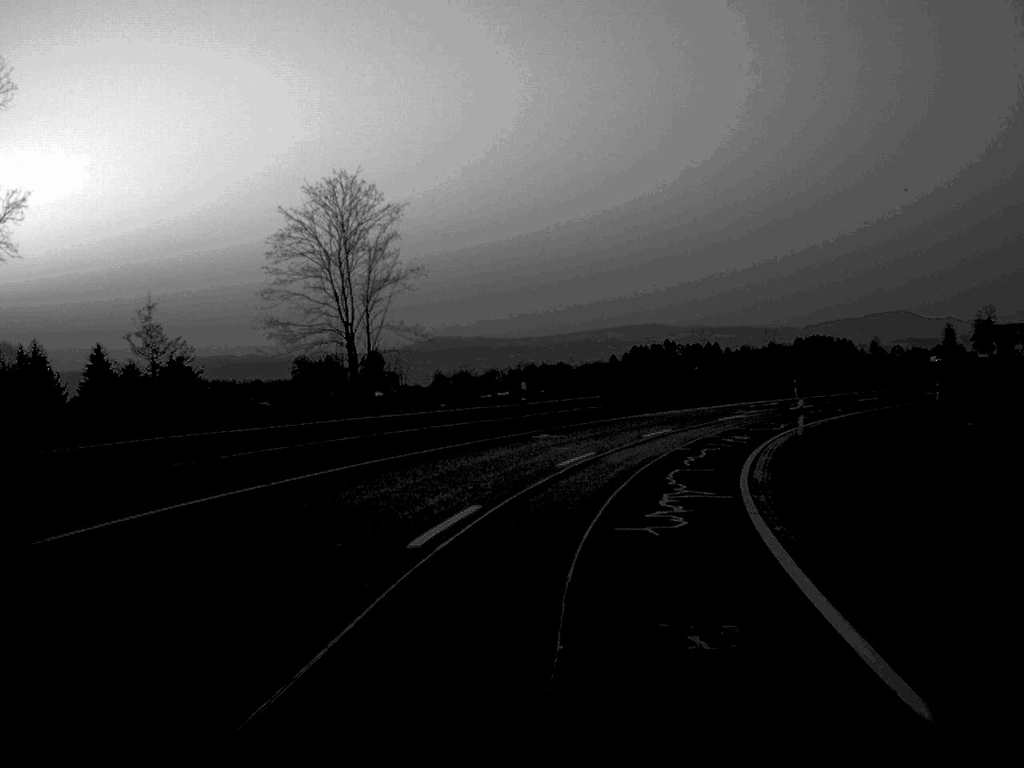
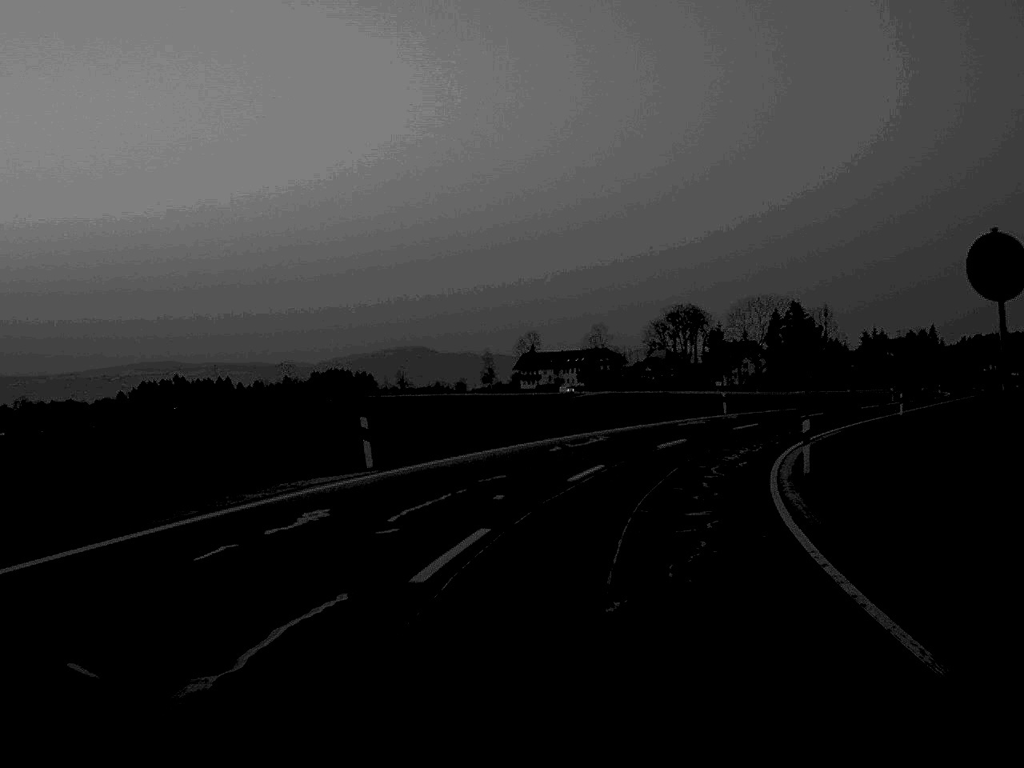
(+8.8, +47.4) m; +22°
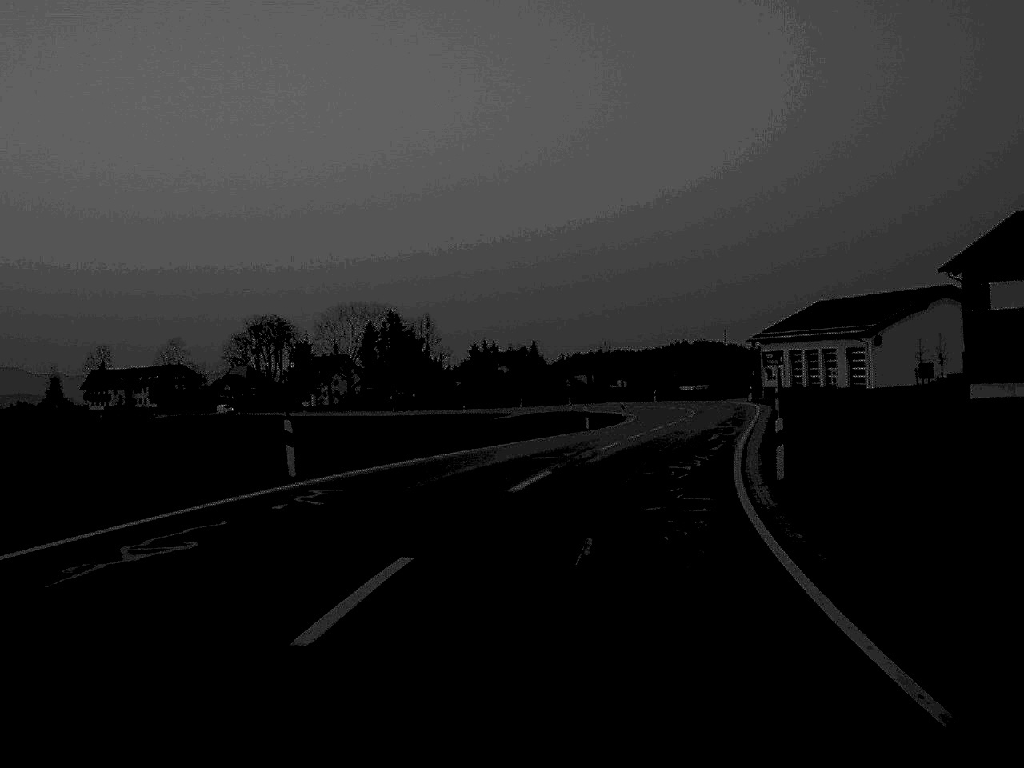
(+6.0, +37.2) m; +18°
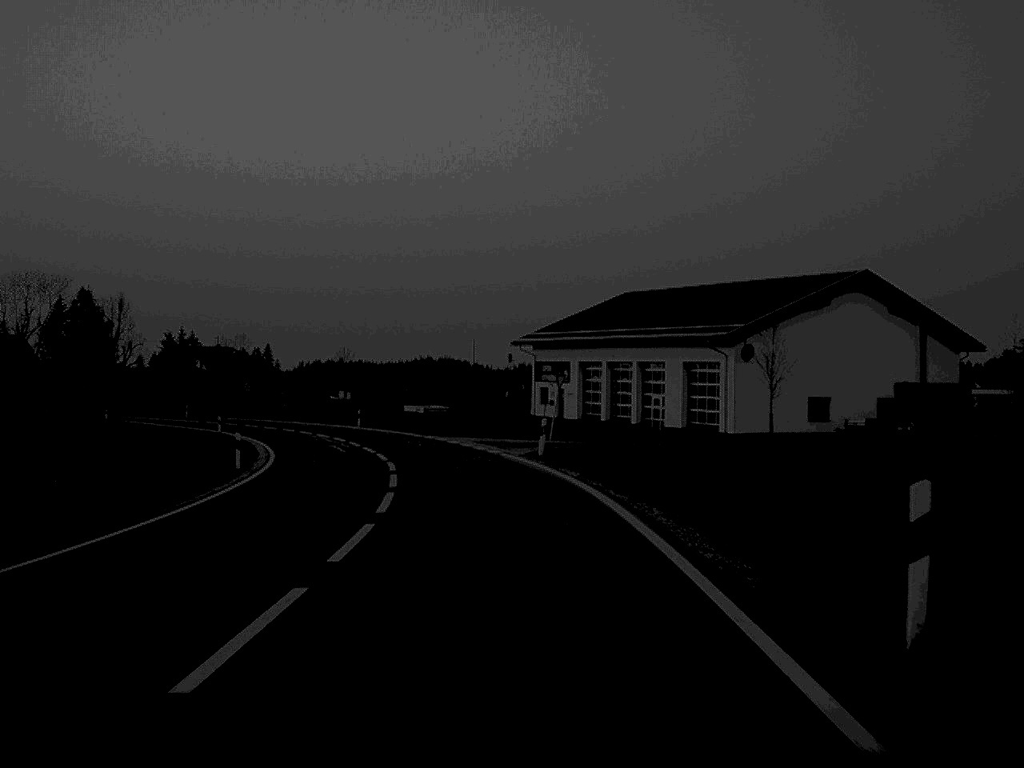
(+6.8, +47.8) m; +11°
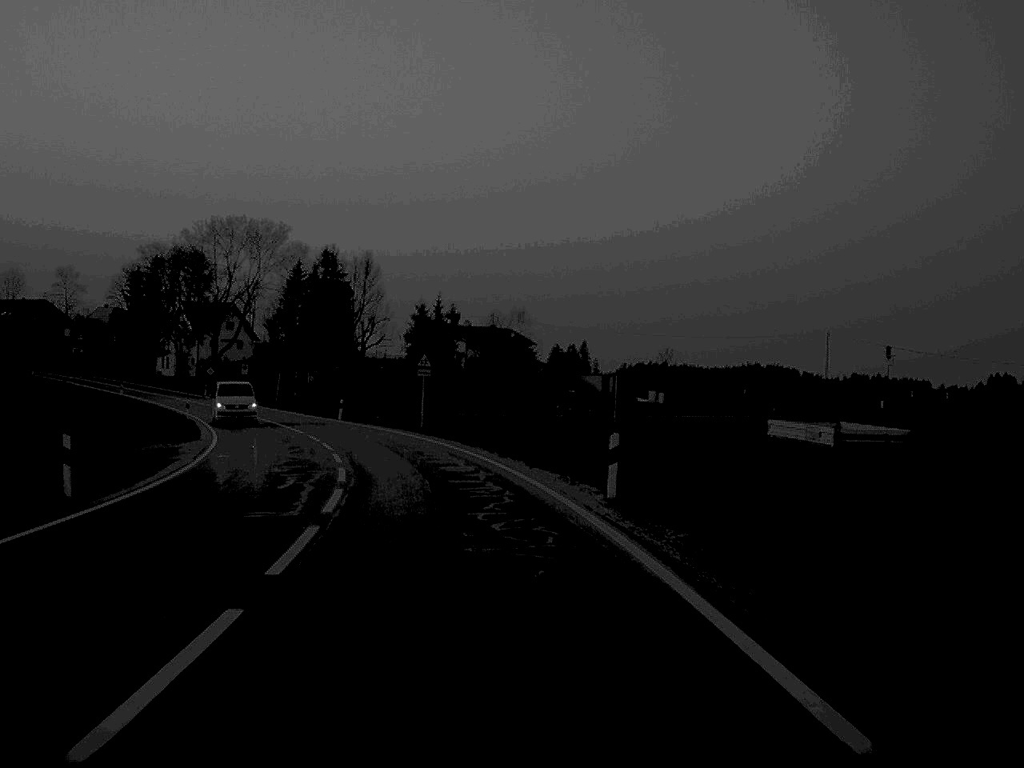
(-6.0, +56.0) m; -15°
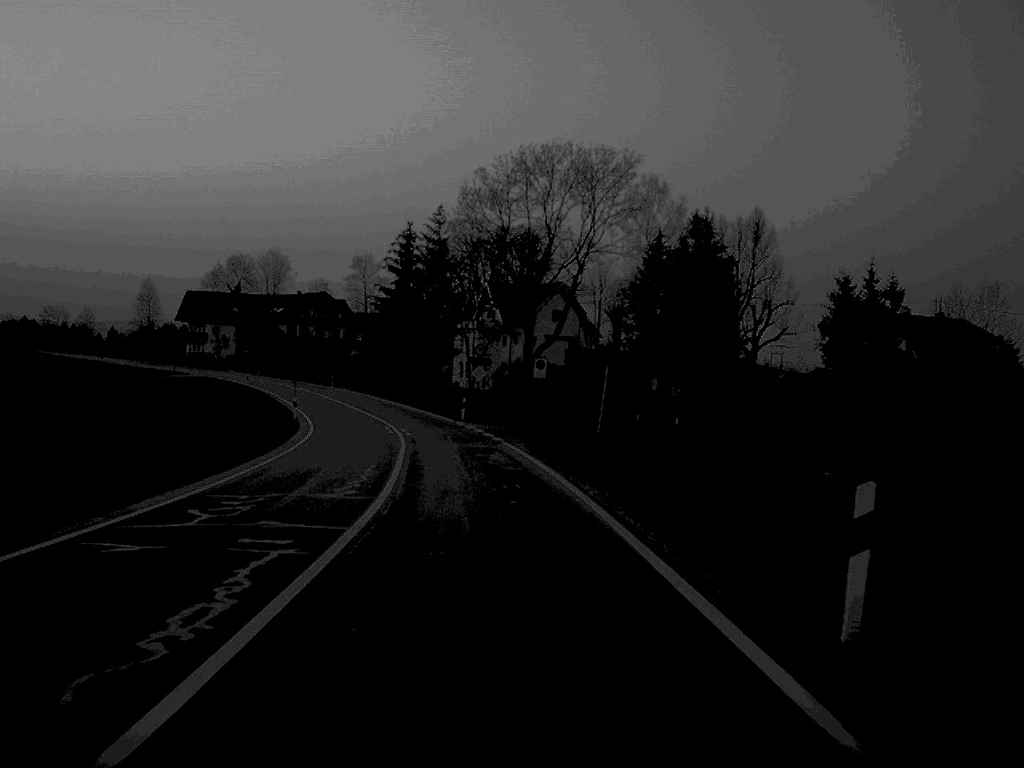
(-8.7, +56.4) m; -16°
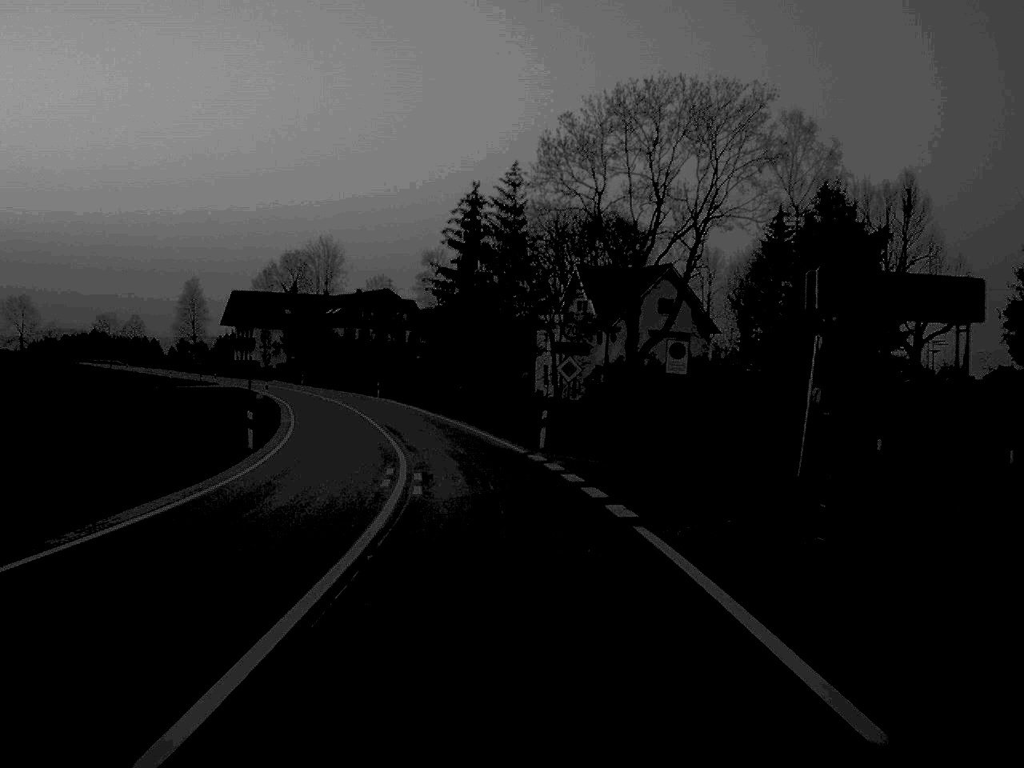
(-0.9, +24.8) m; -4°
